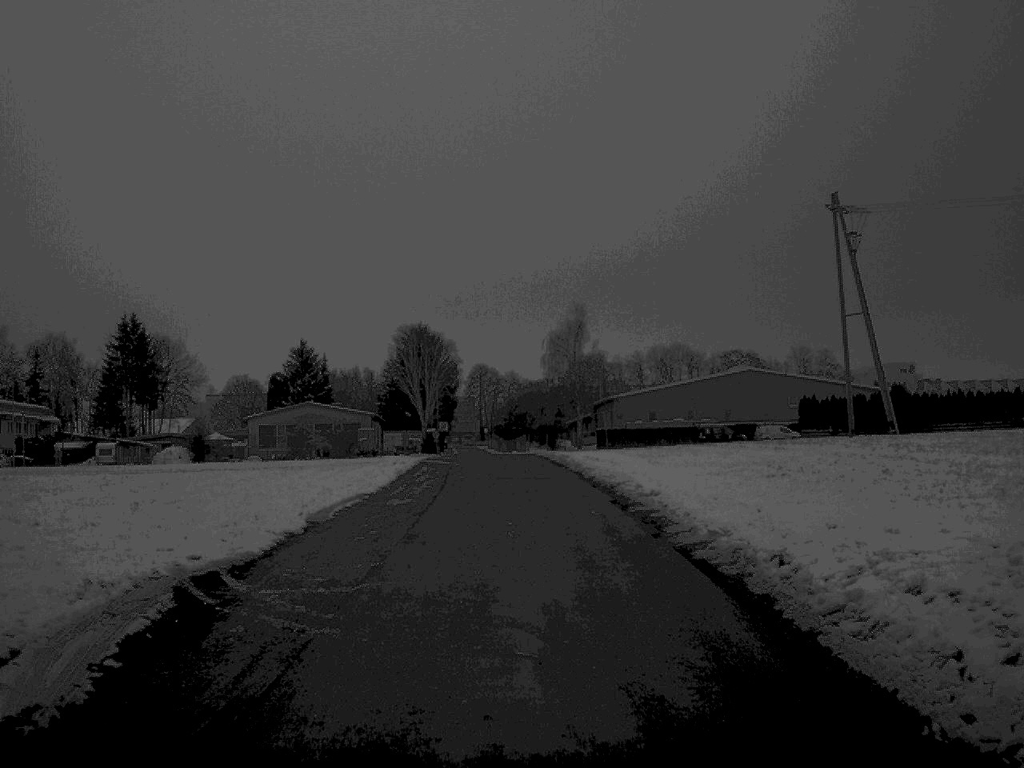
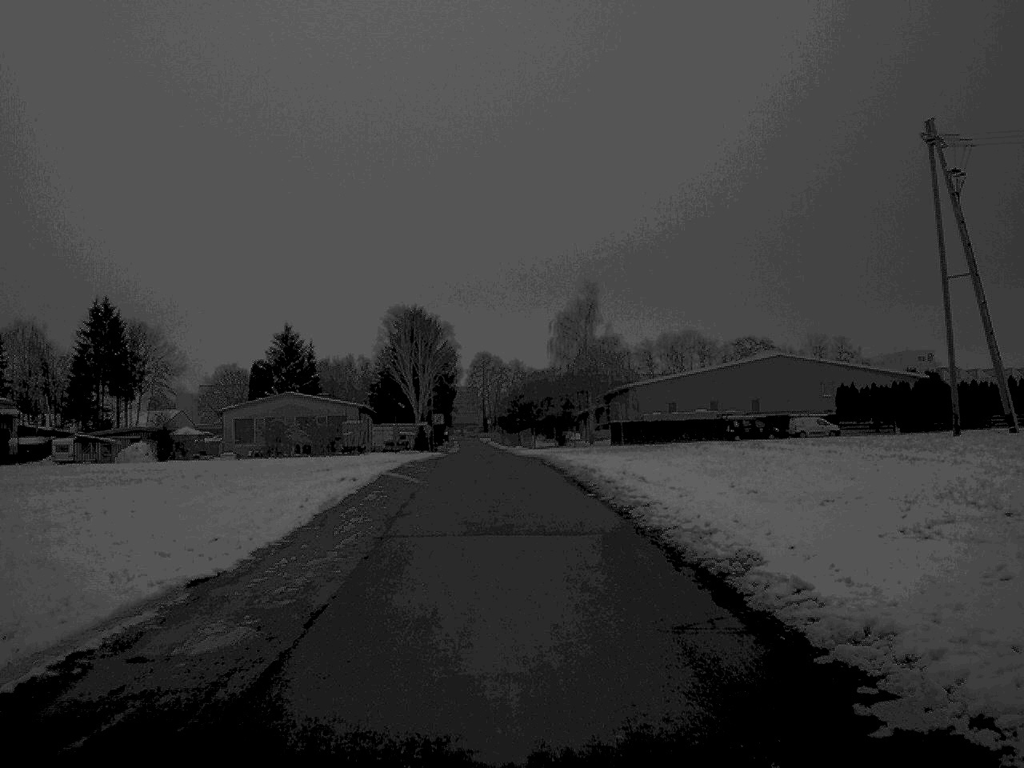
(0.0, +13.6) m; 0°
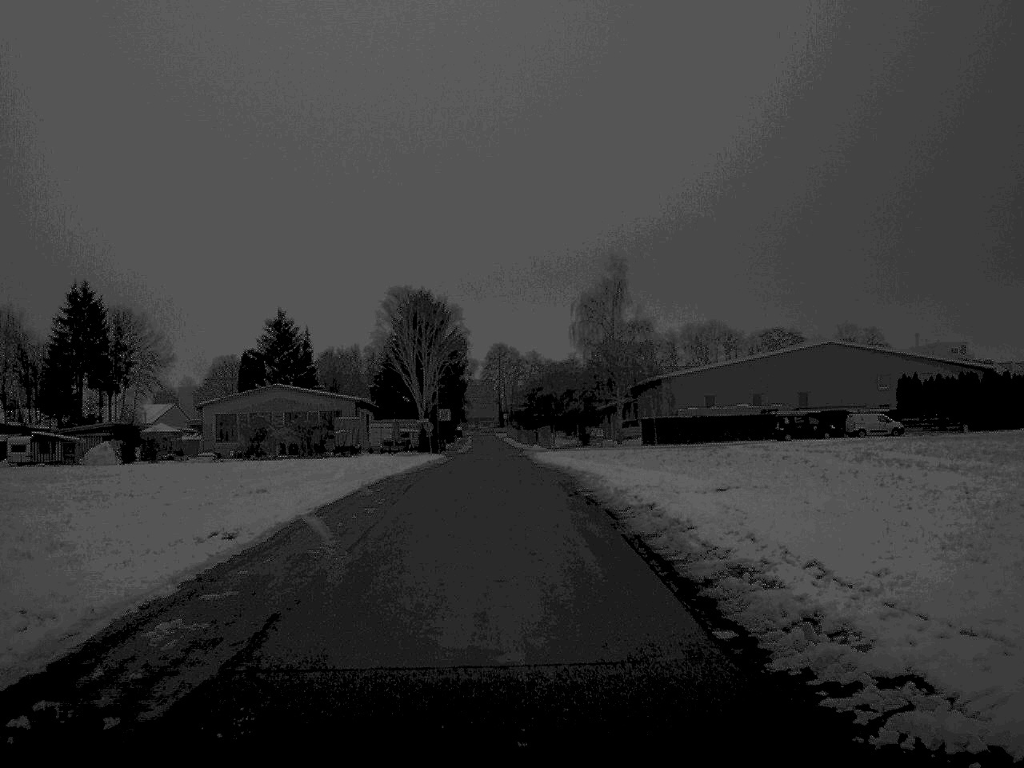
(-0.1, +14.1) m; -1°
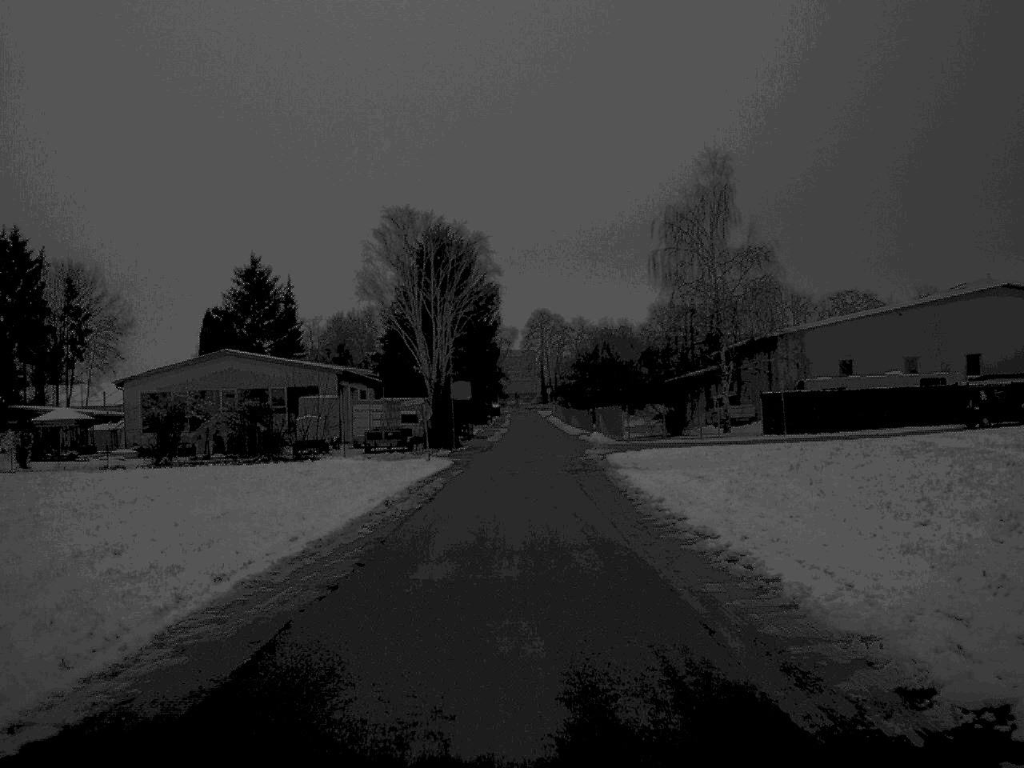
(-0.8, +32.5) m; -2°
